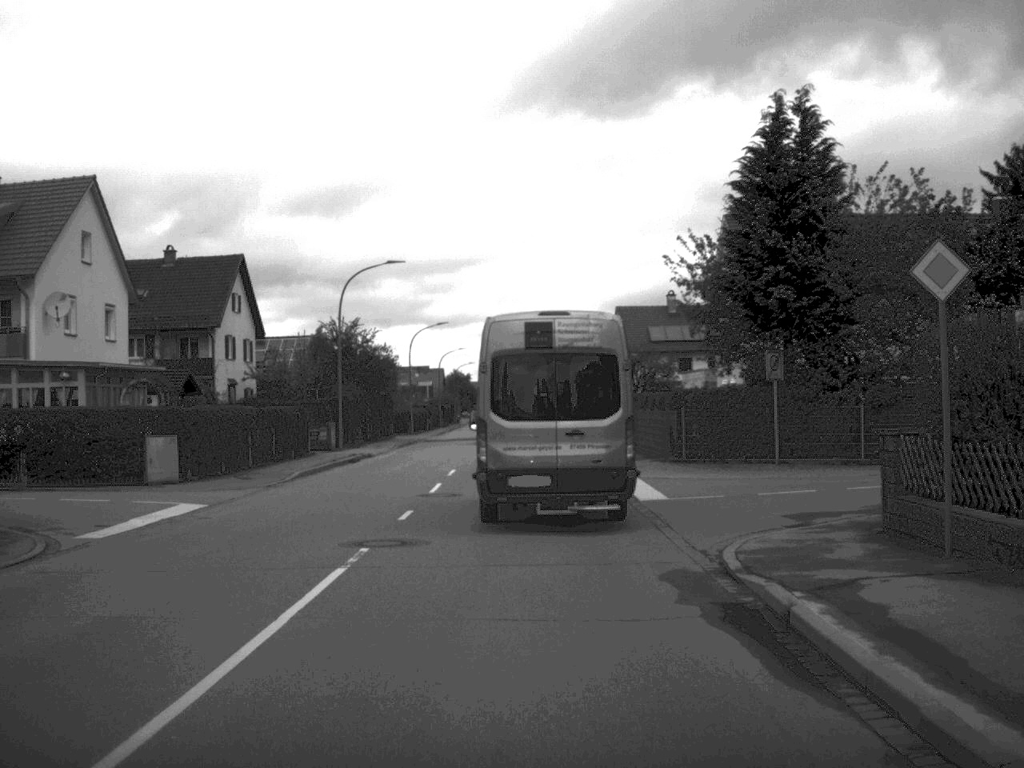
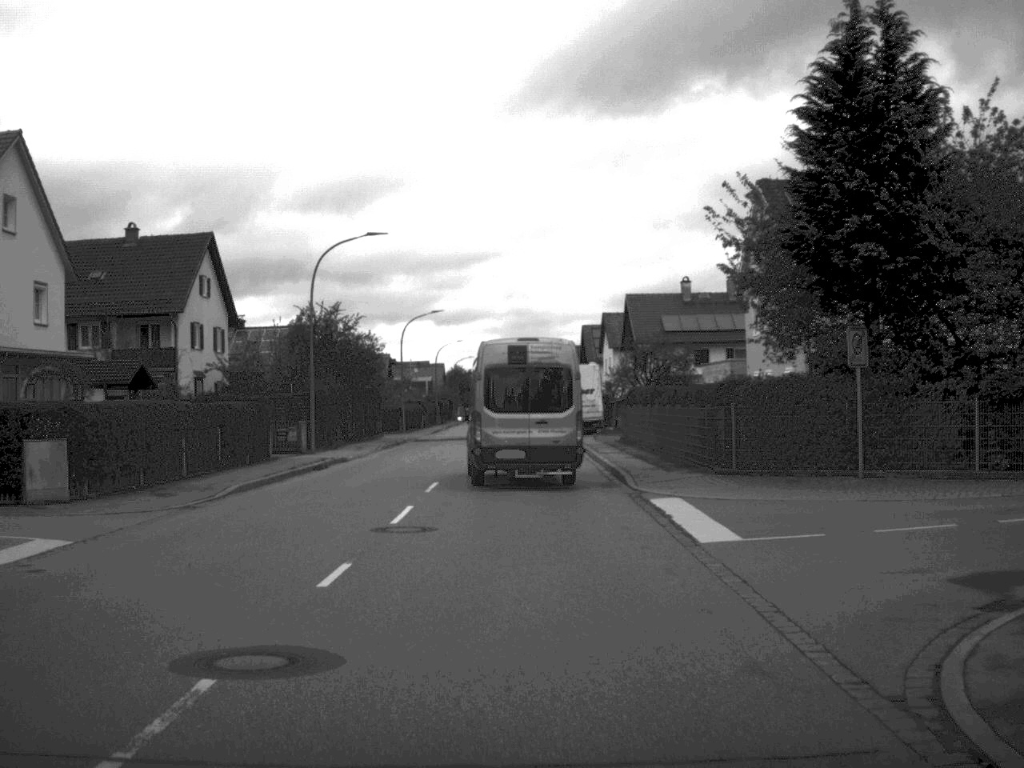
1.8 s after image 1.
(0.0, +7.1) m; 0°
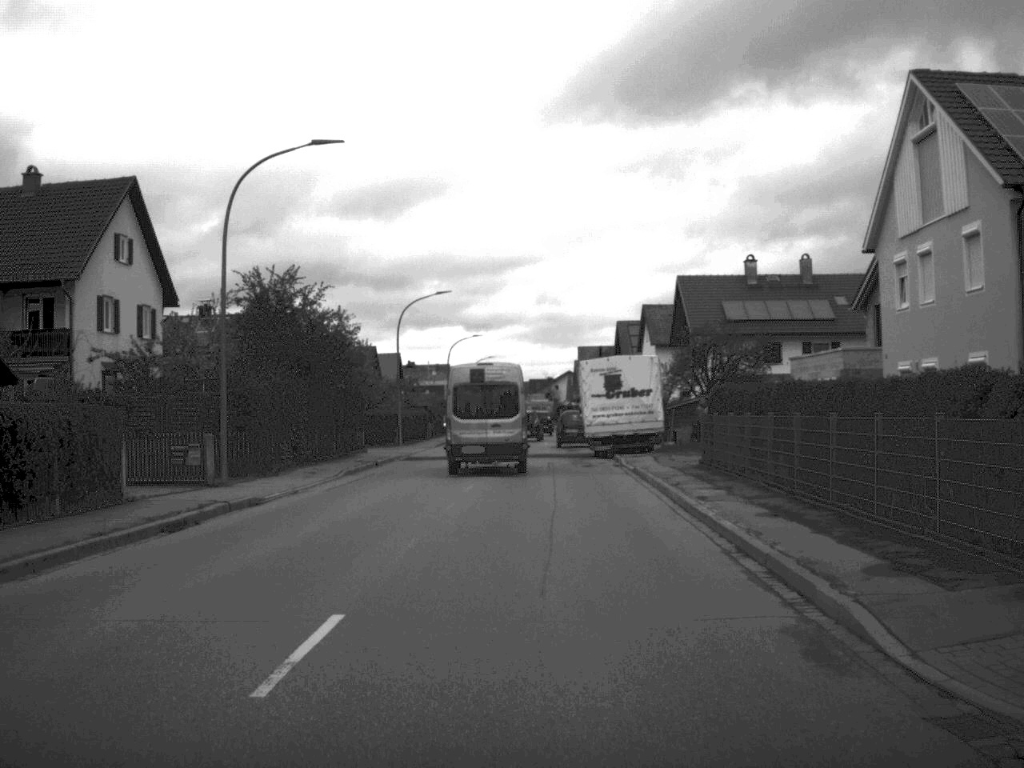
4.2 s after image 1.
(-0.2, +15.9) m; -1°
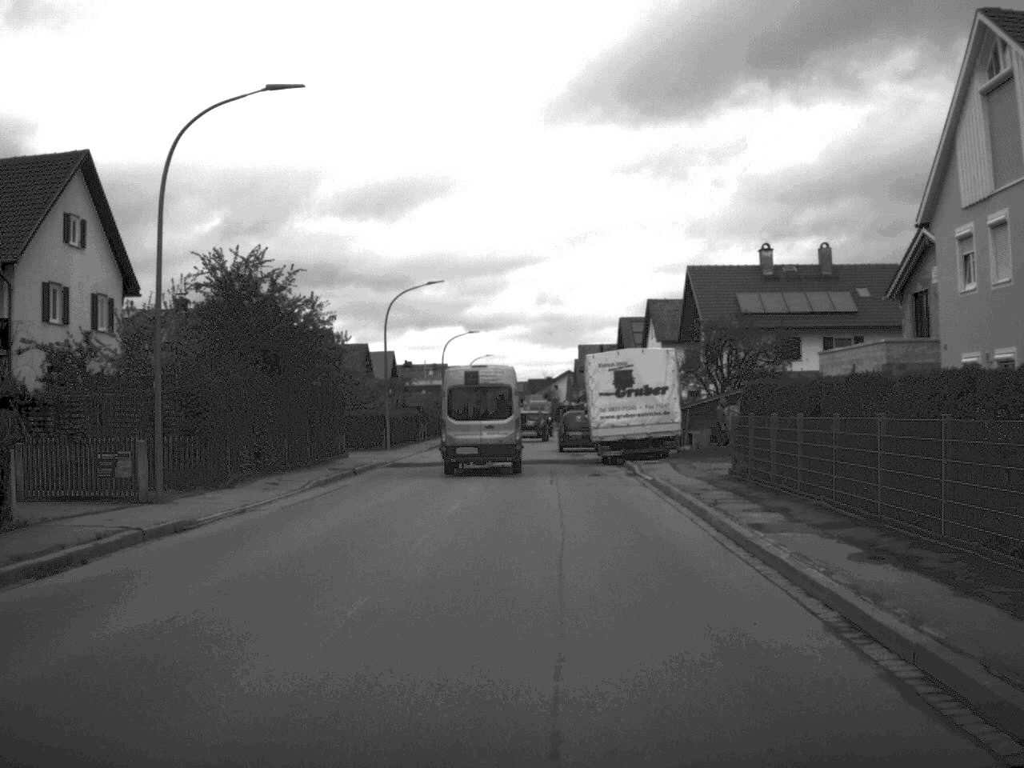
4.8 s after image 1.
(0.0, +4.9) m; 0°
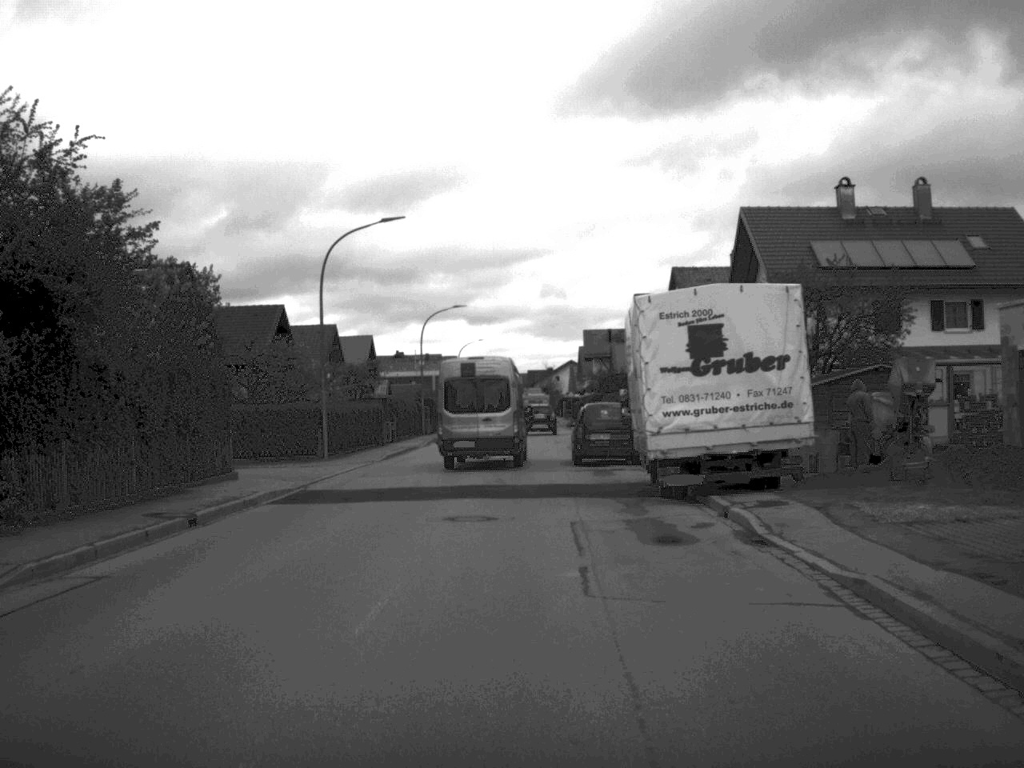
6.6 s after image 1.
(0.0, +17.0) m; 0°
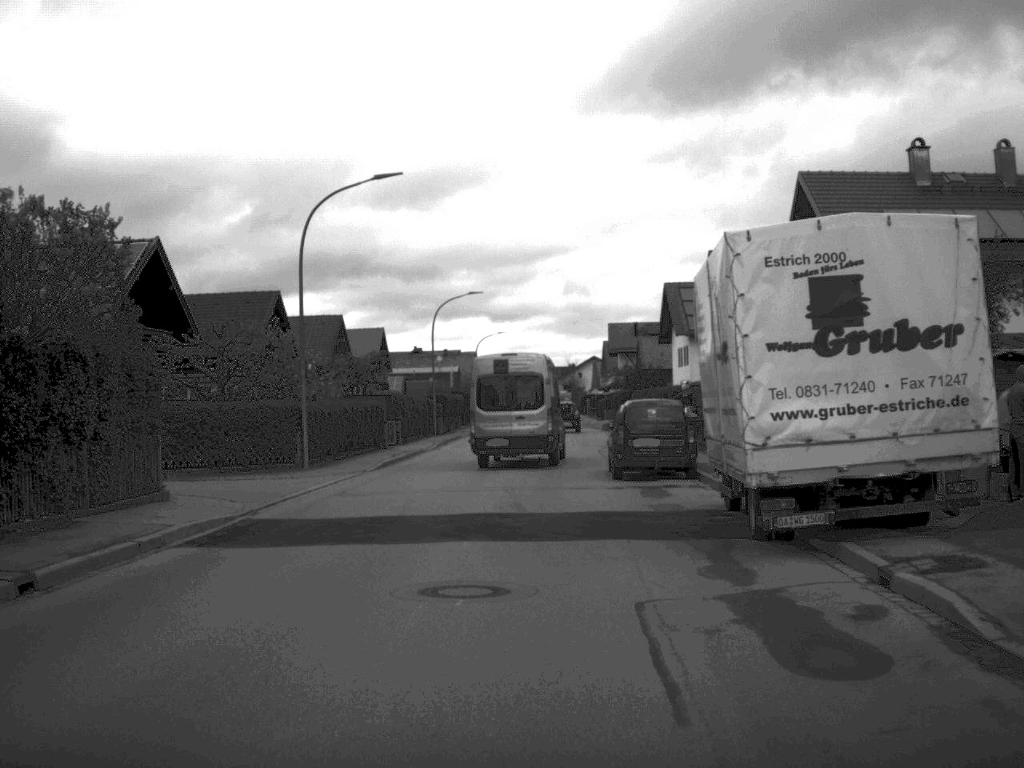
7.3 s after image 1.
(-0.1, +7.0) m; -1°
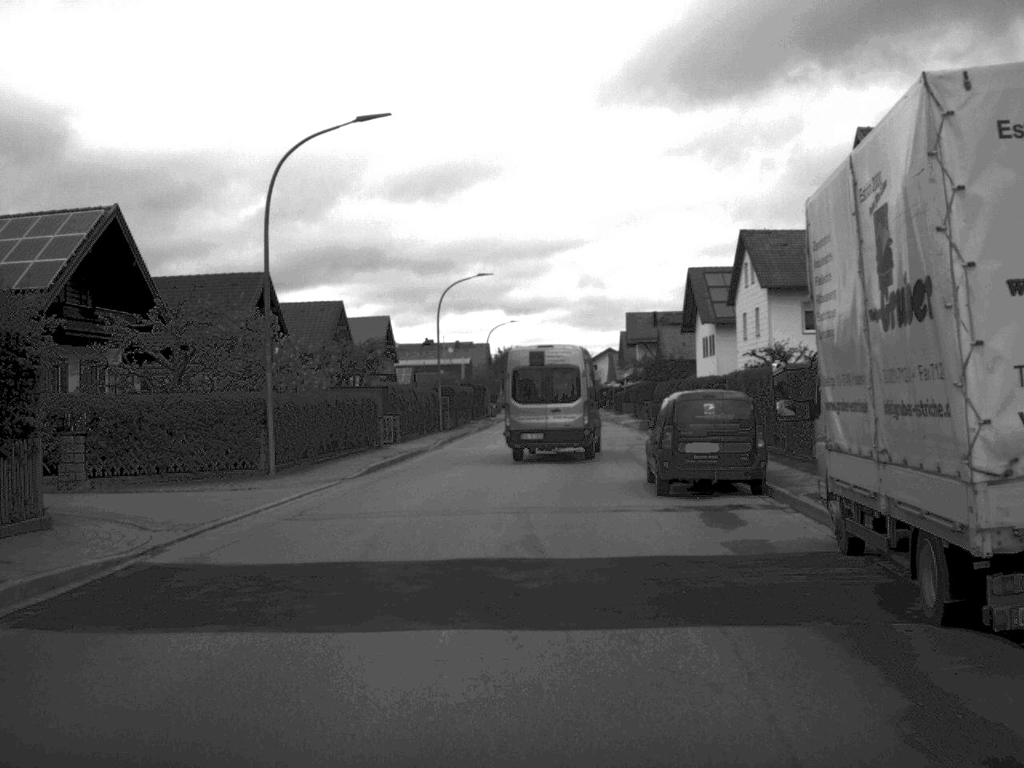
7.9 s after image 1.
(0.0, +5.9) m; -1°
